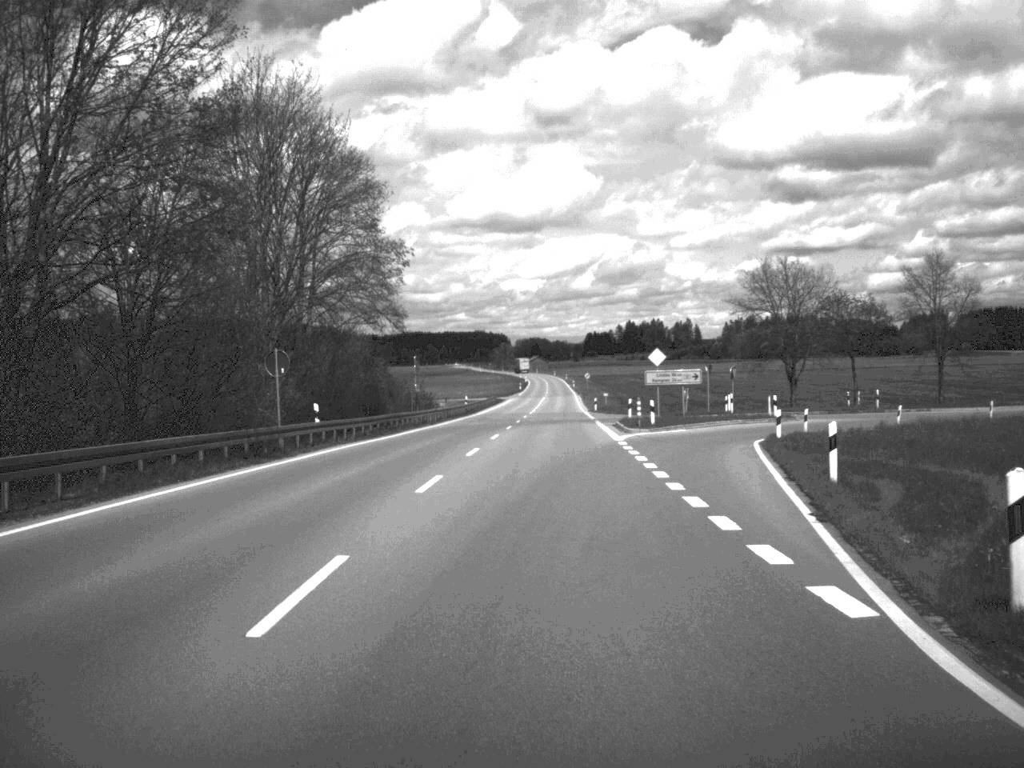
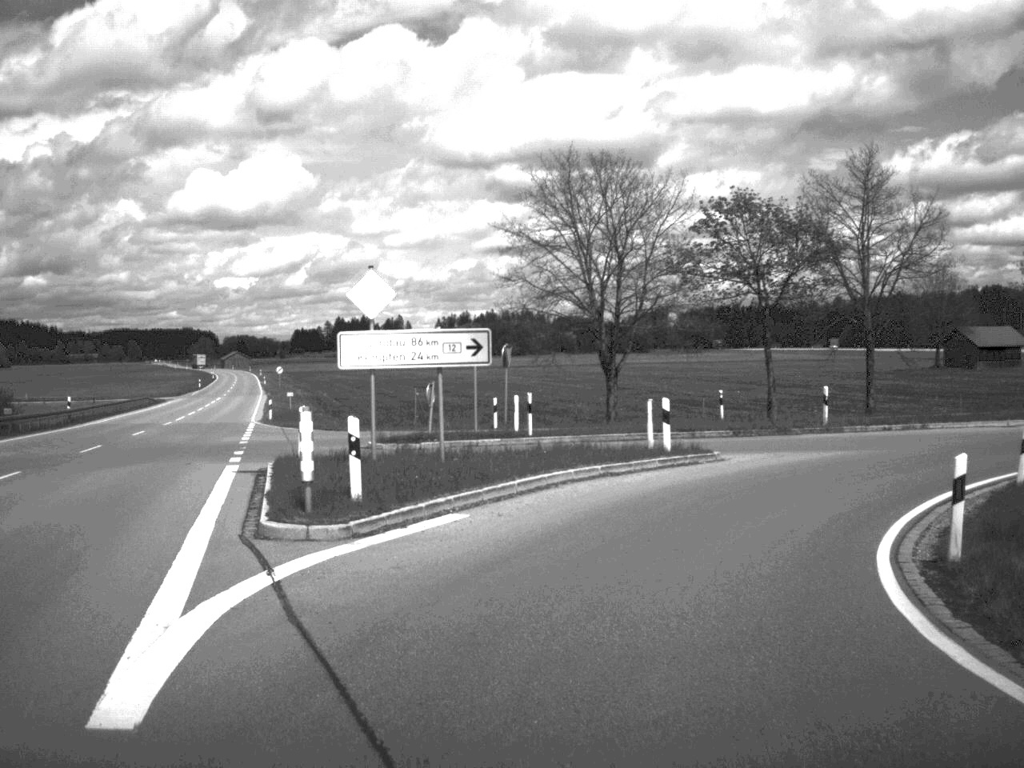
(+3.2, +35.2) m; +13°
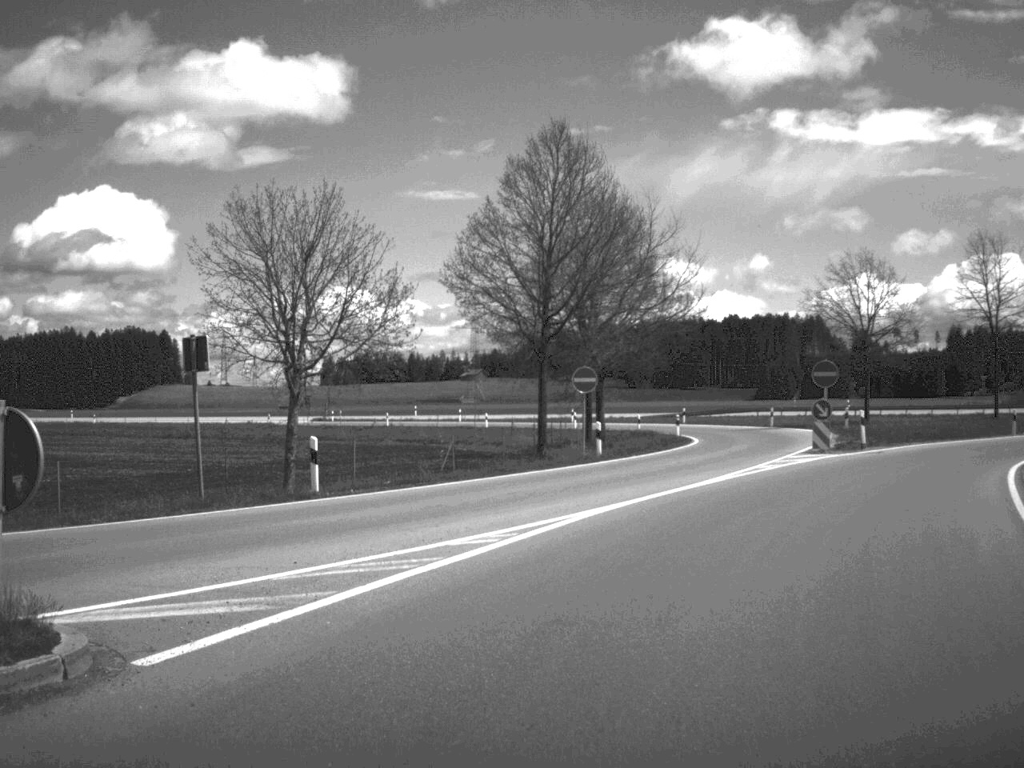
(+14.5, +30.1) m; +59°
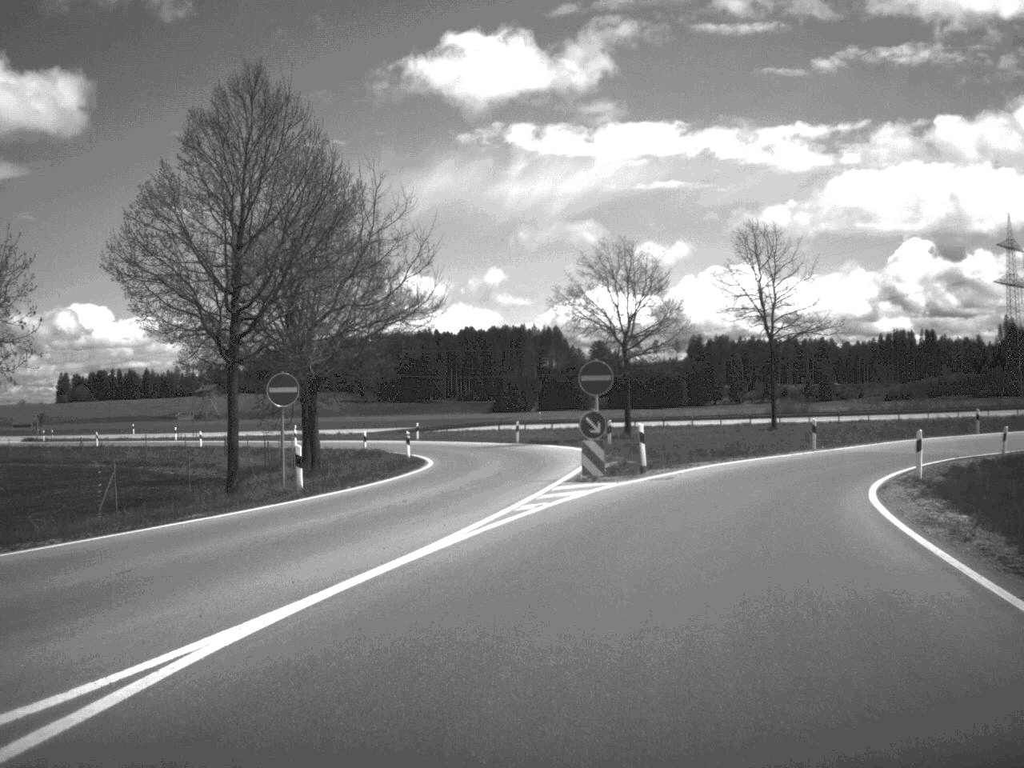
(+0.9, +8.5) m; +12°
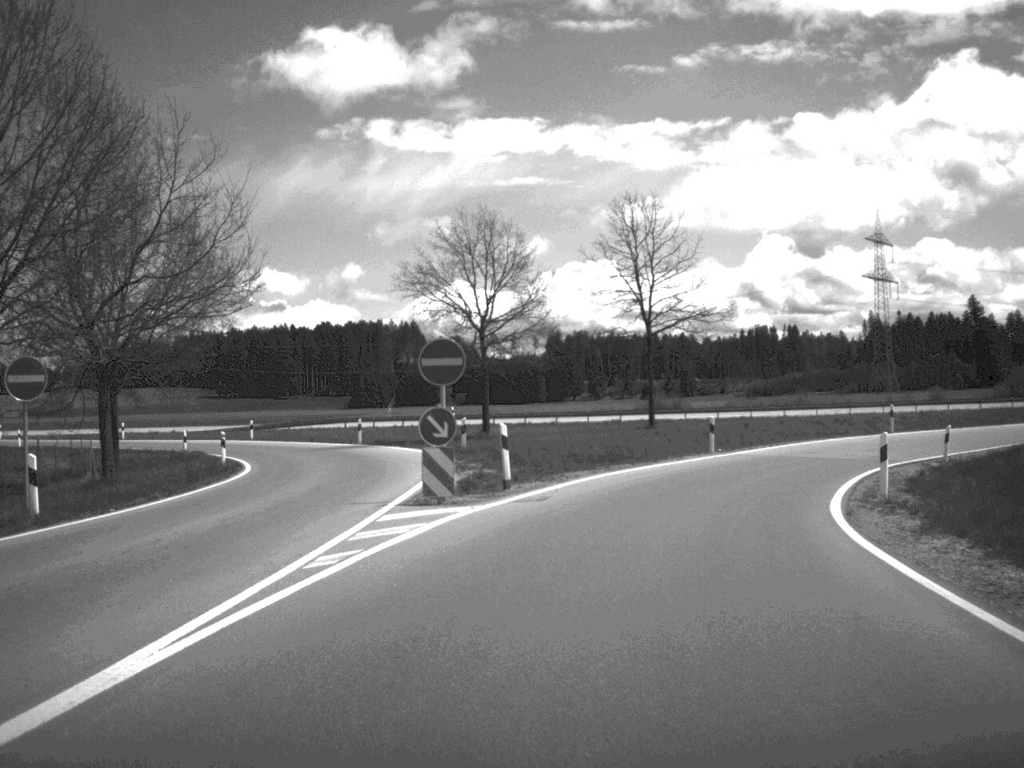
(+0.4, +7.5) m; +6°
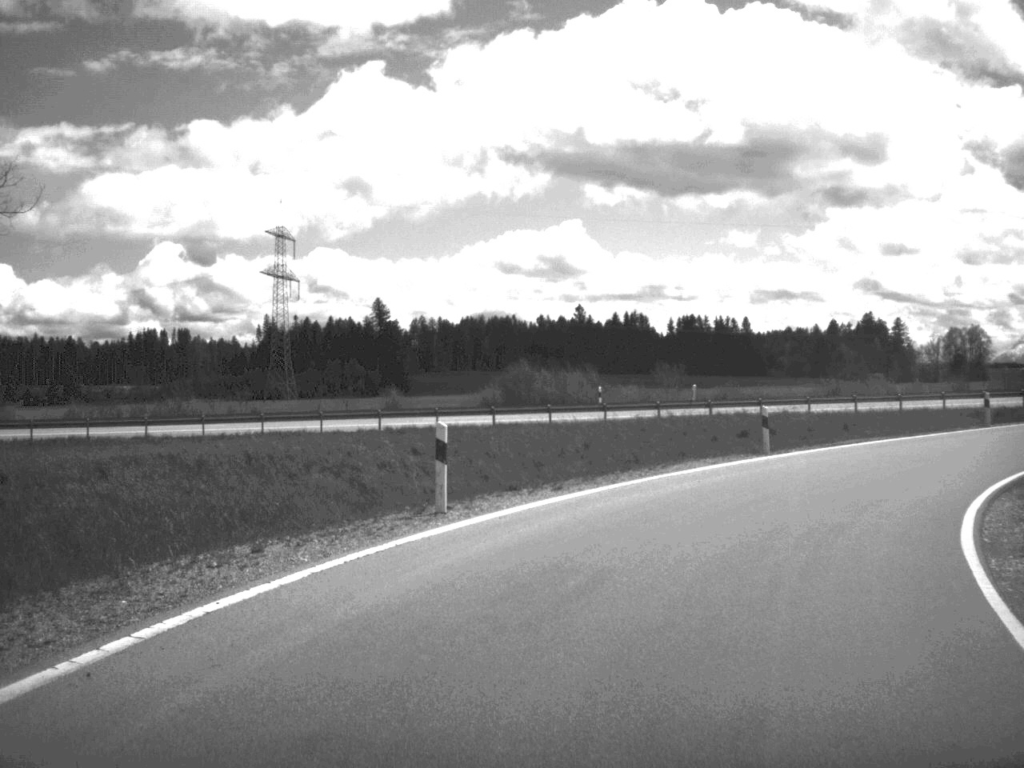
(+7.0, +32.5) m; +27°
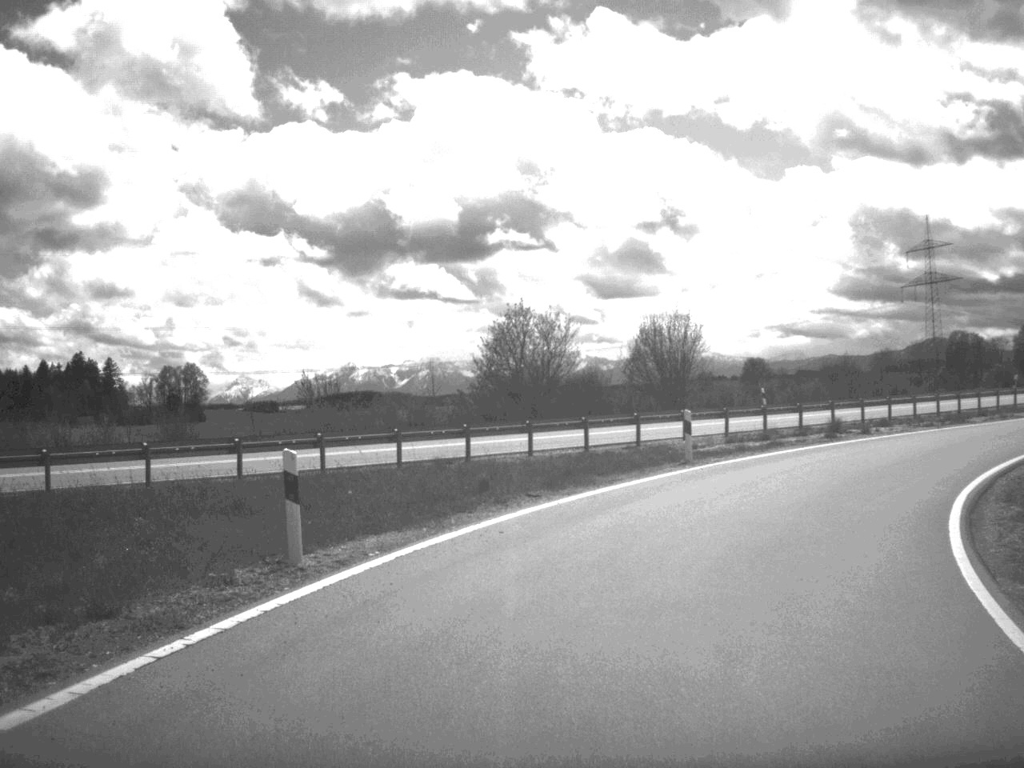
(+8.6, +26.9) m; +35°
